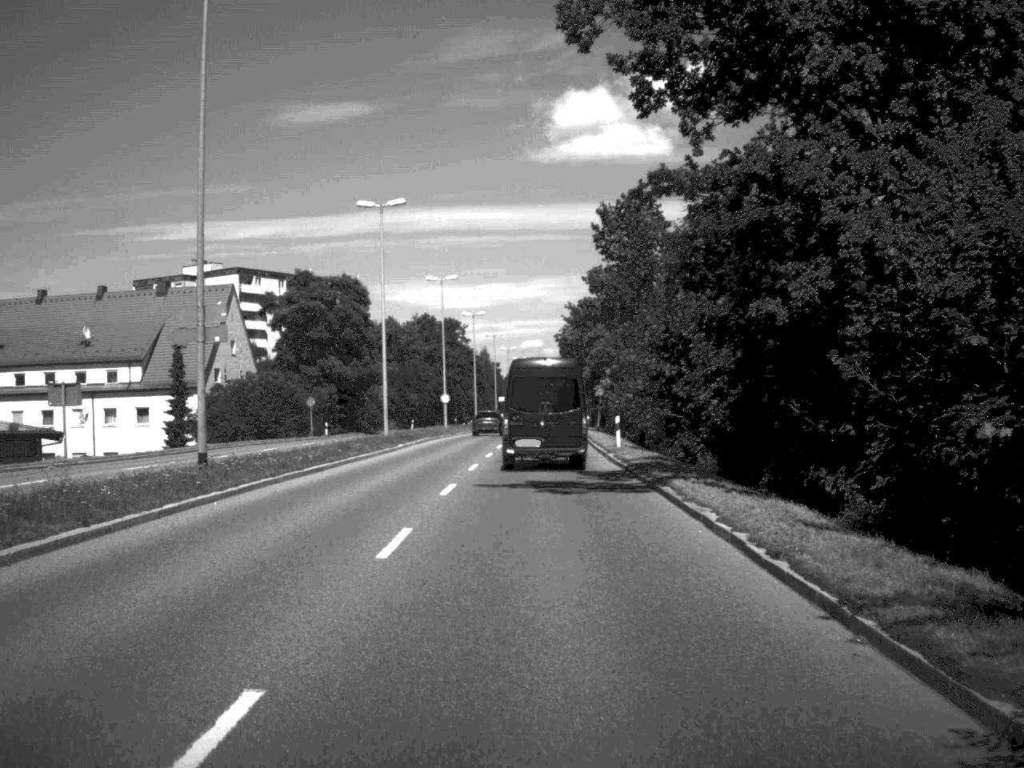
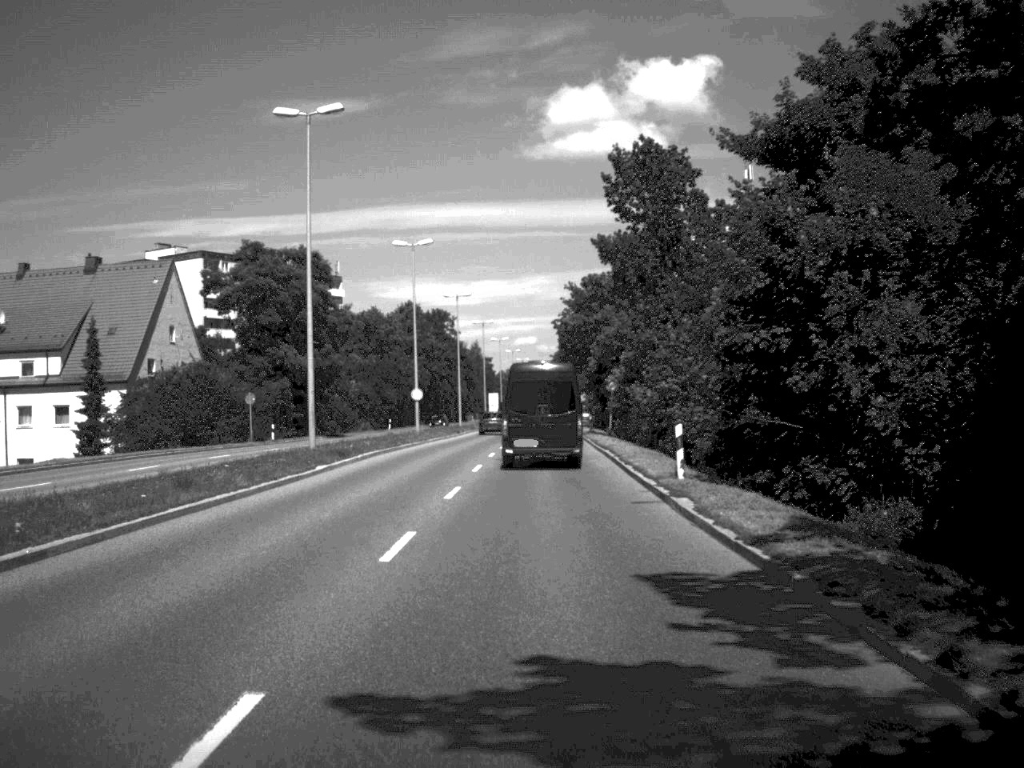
(0.0, +17.5) m; 0°
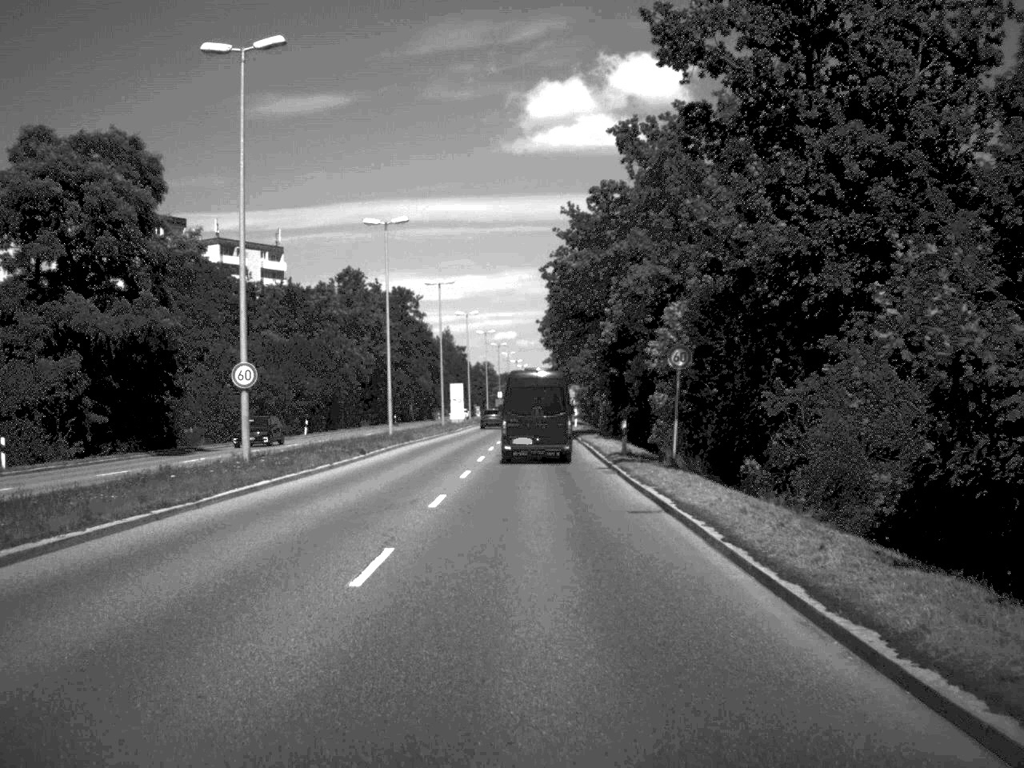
(+0.3, +37.0) m; +1°
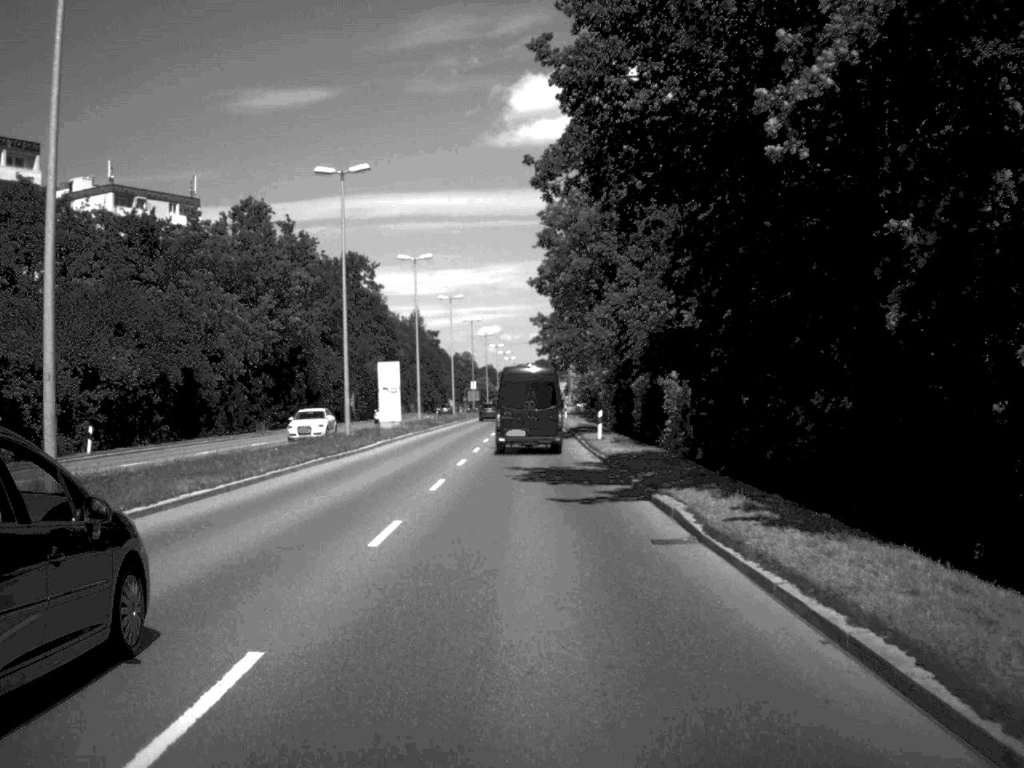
(+0.2, +41.3) m; +1°
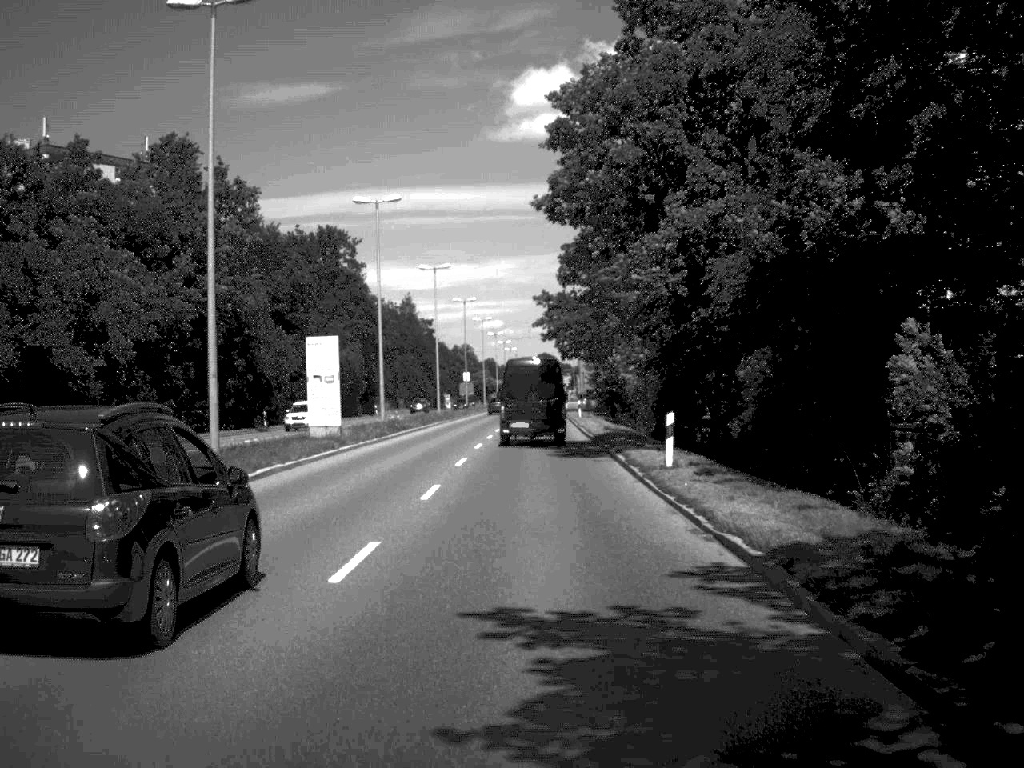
(0.0, +20.6) m; 0°
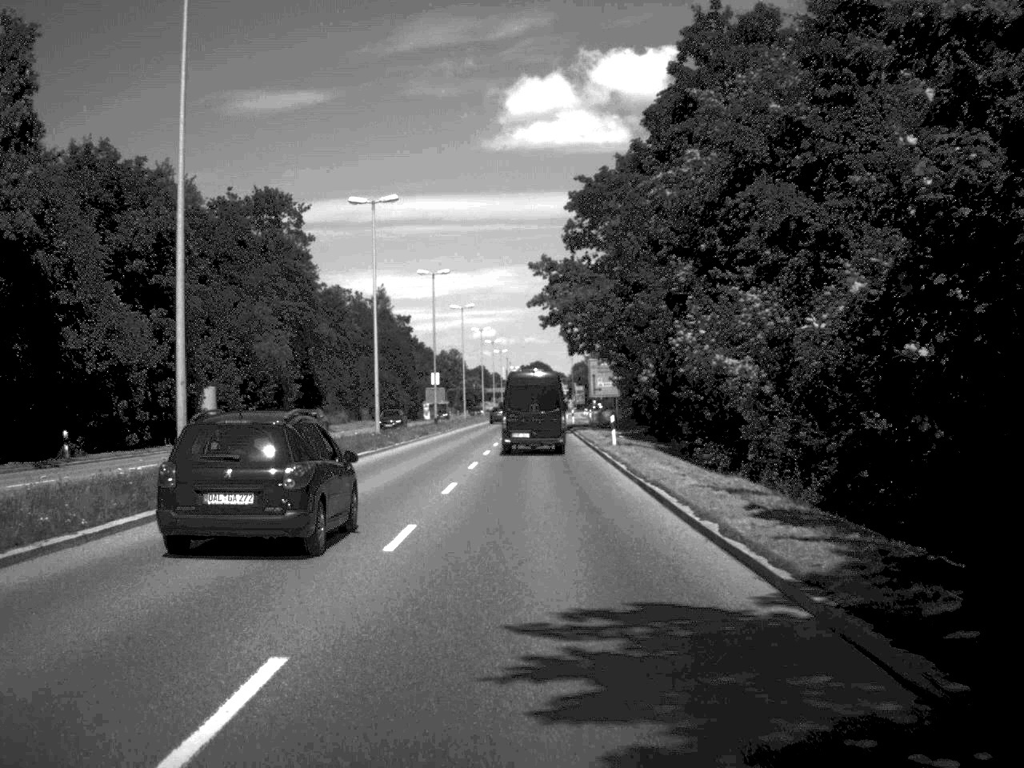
(0.0, +32.2) m; 0°
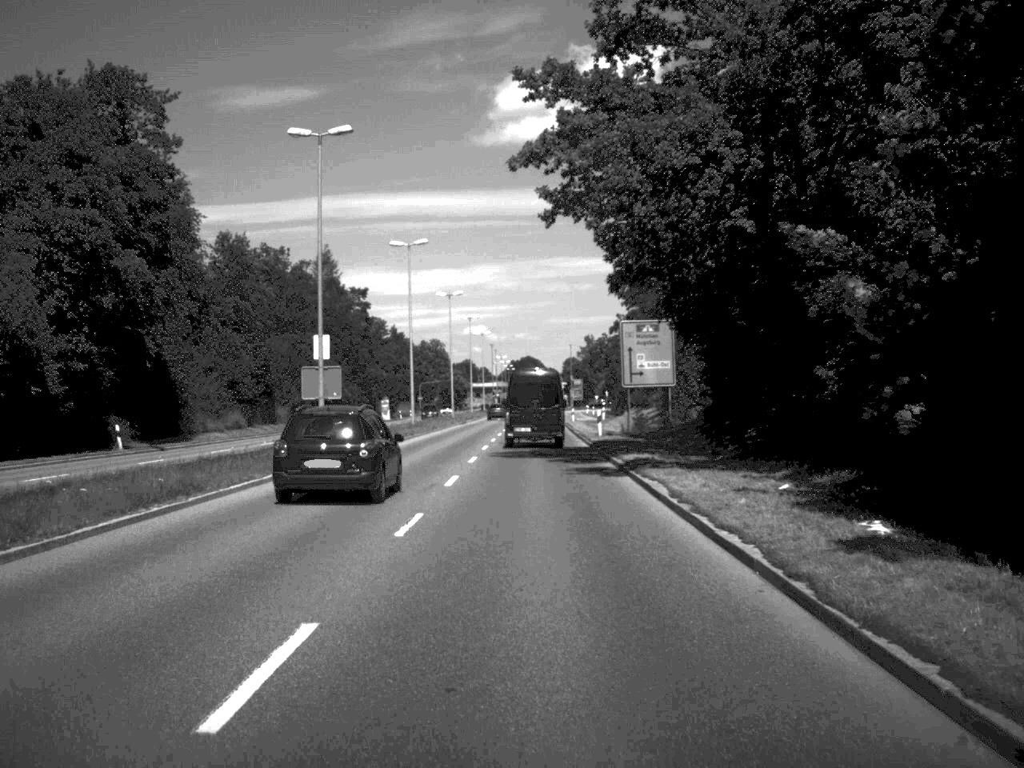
(+0.1, +42.8) m; 0°
